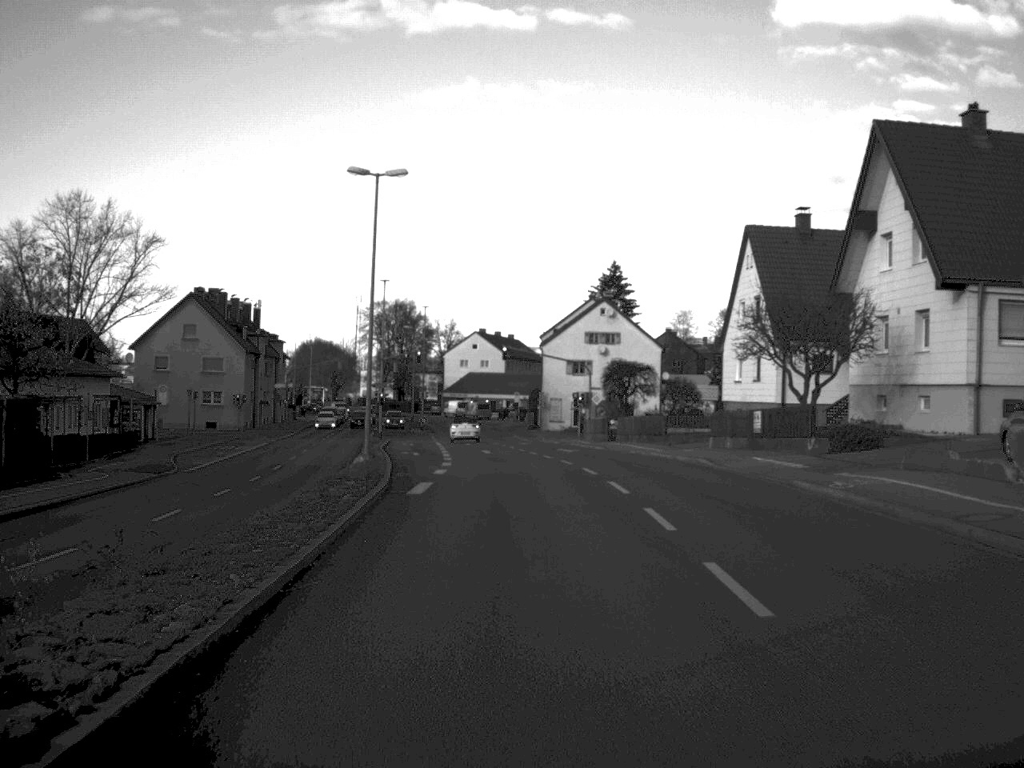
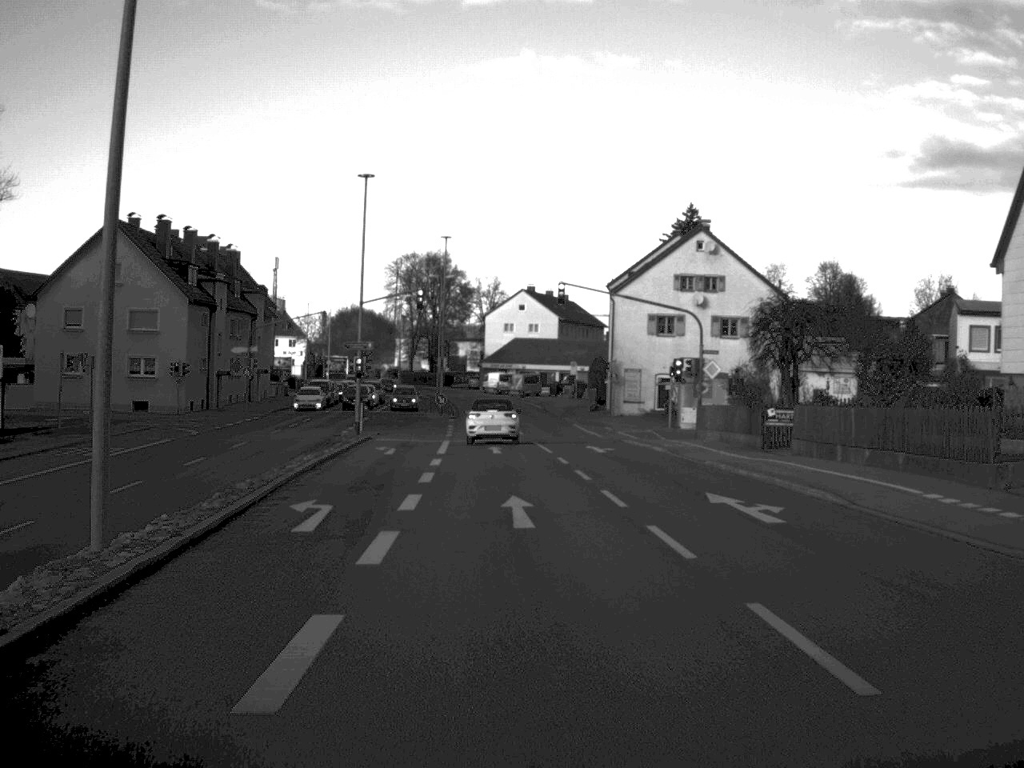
(-0.7, +31.8) m; -2°
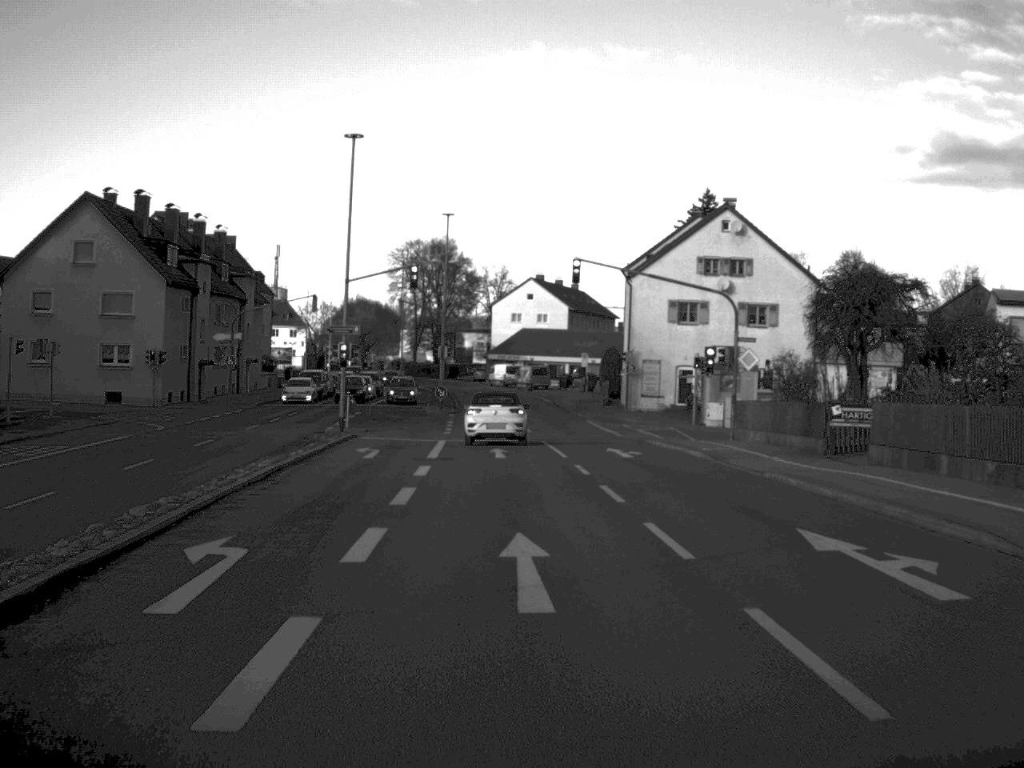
(0.0, +6.4) m; 0°
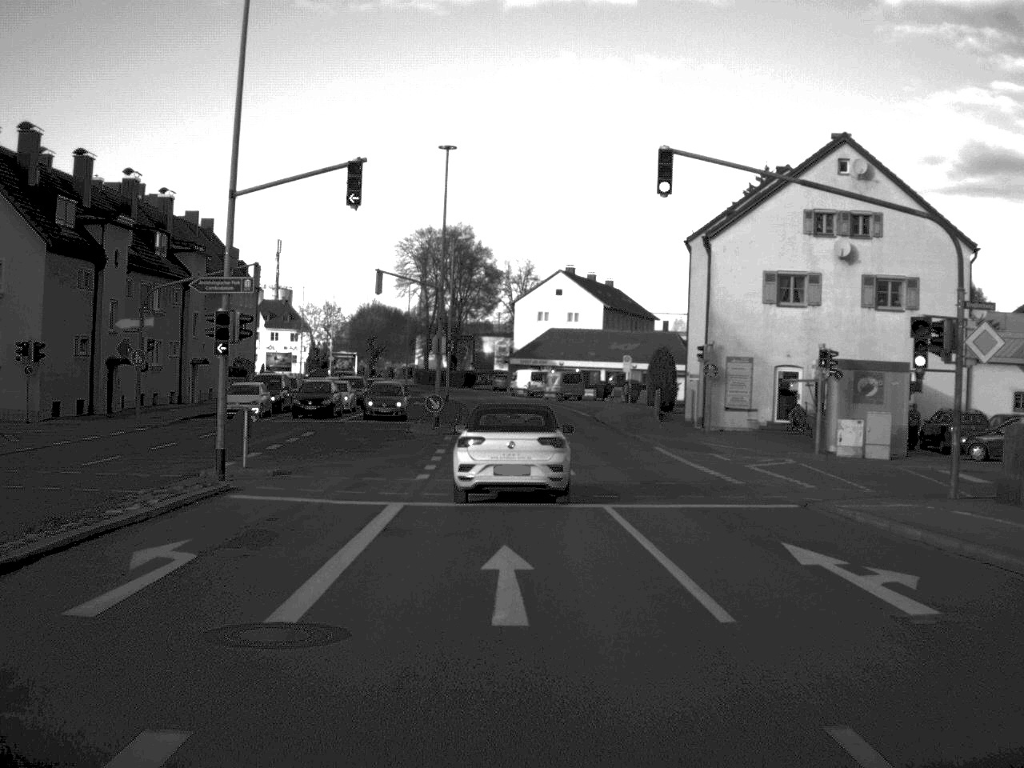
(-0.2, +20.7) m; -1°
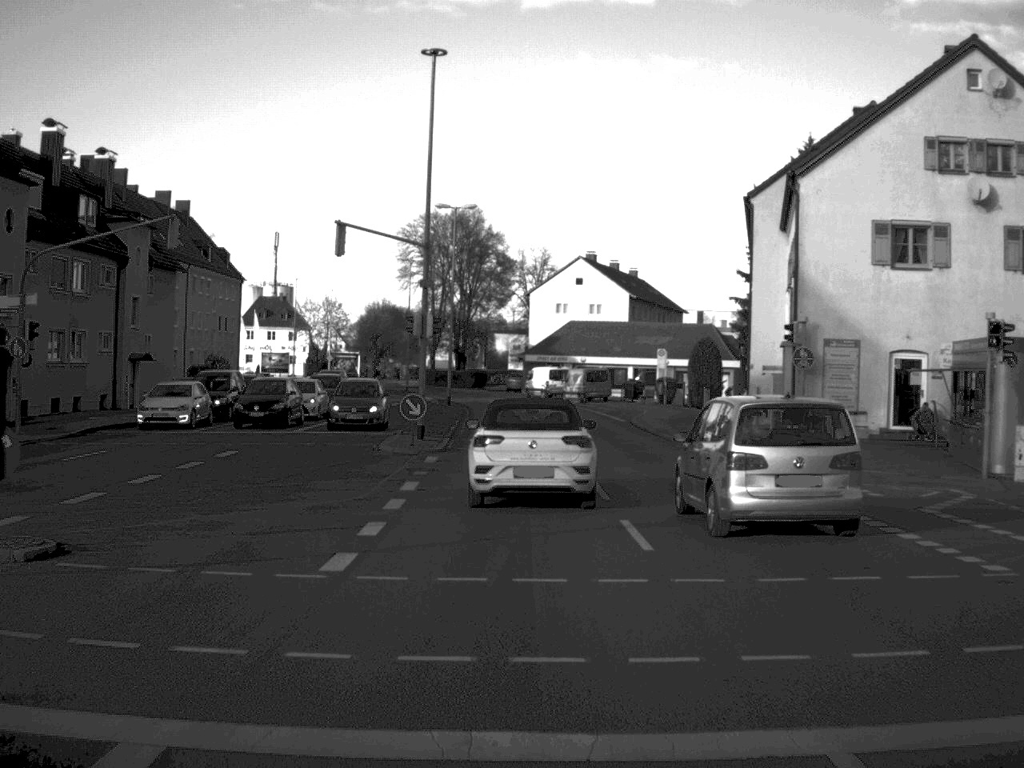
(-0.1, +13.4) m; -1°
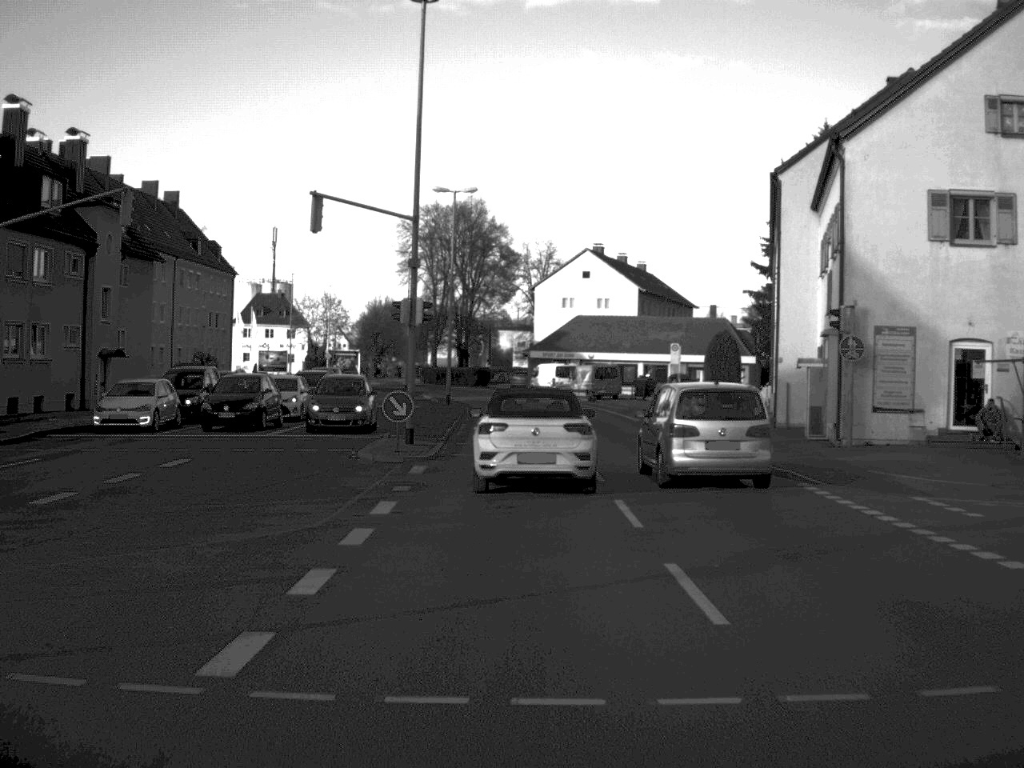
(0.0, +4.6) m; 0°
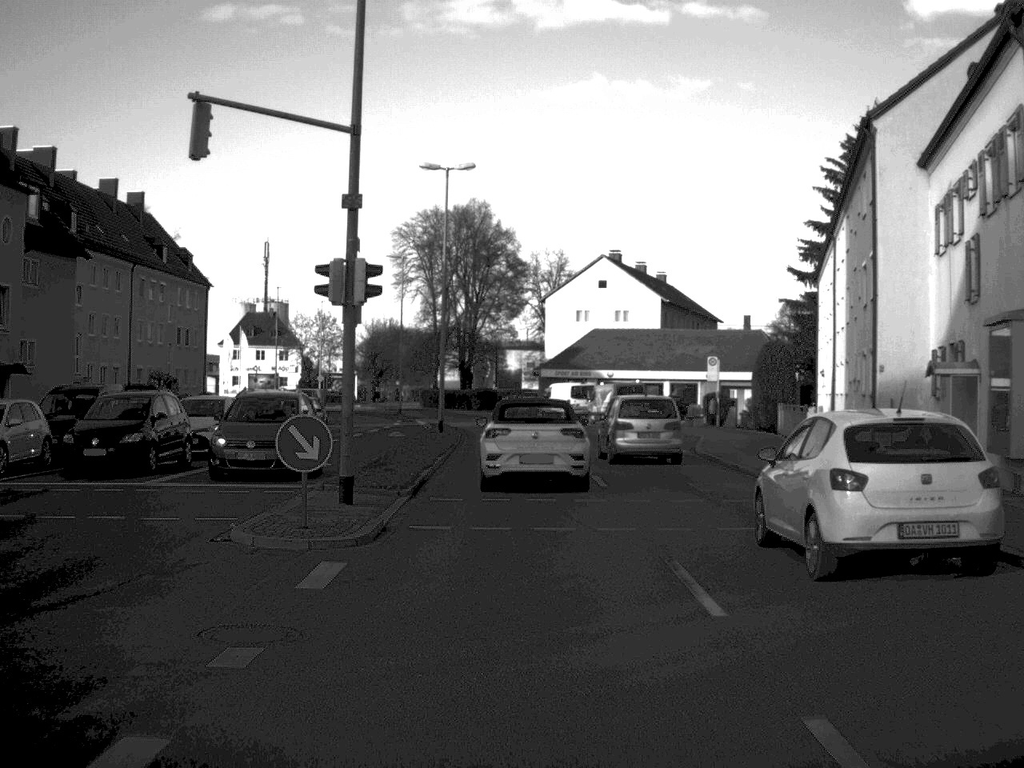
(-0.1, +11.6) m; 0°
